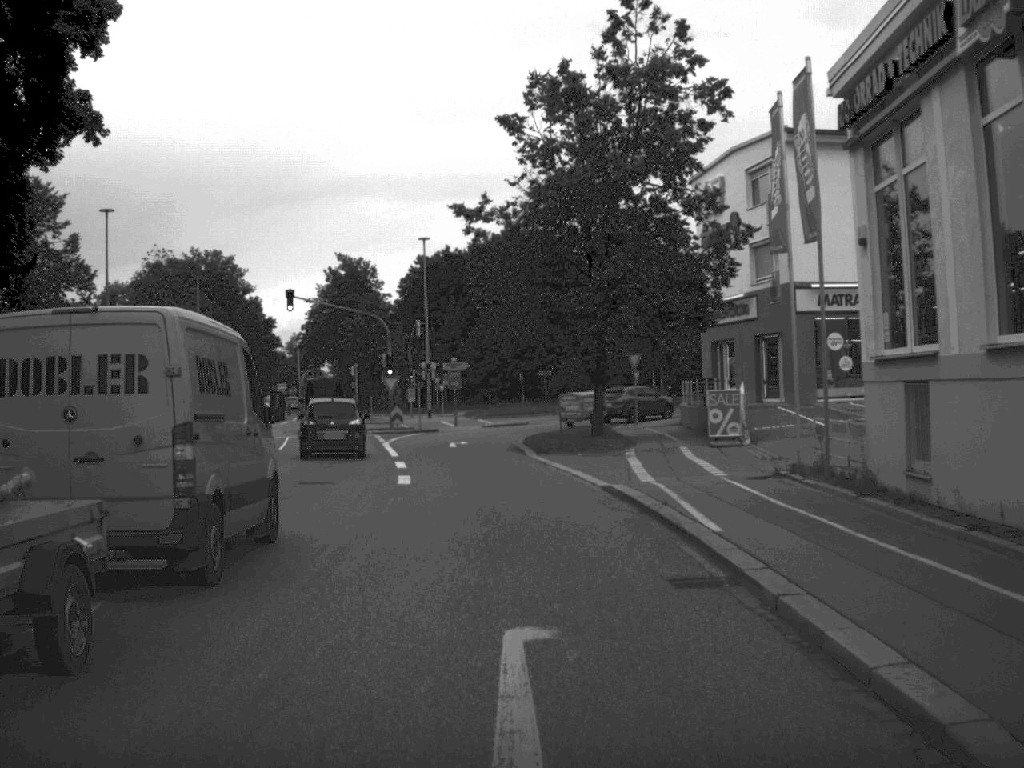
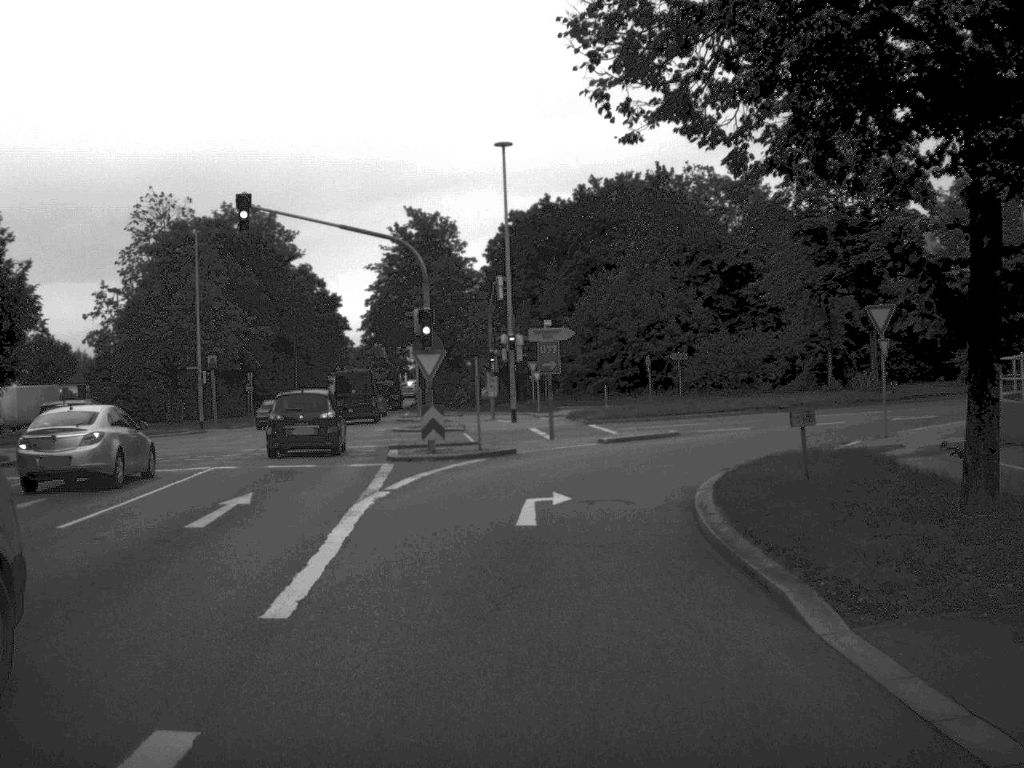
(-1.0, +26.0) m; -5°
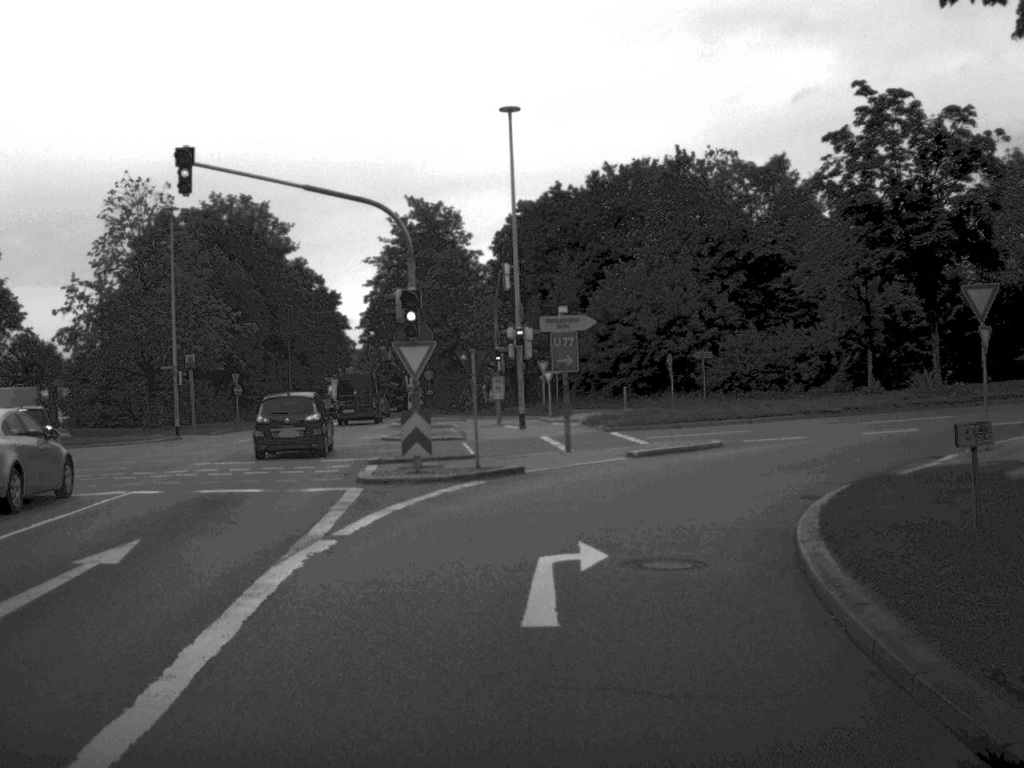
(0.0, +6.3) m; 0°
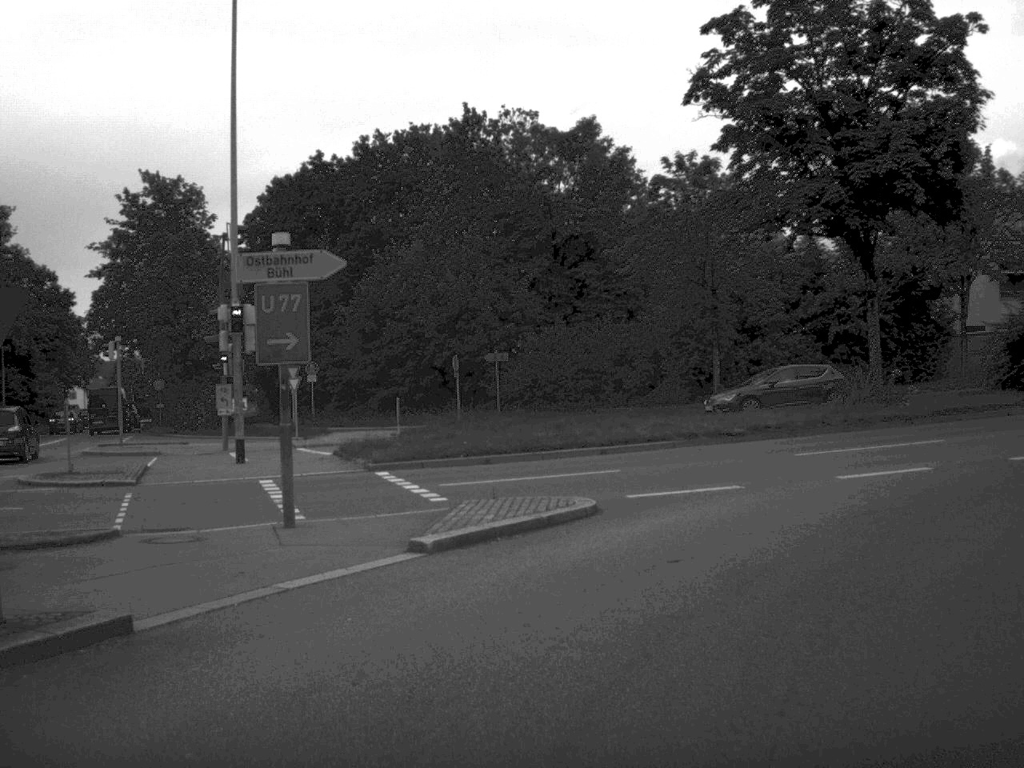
(+0.8, +14.3) m; +11°
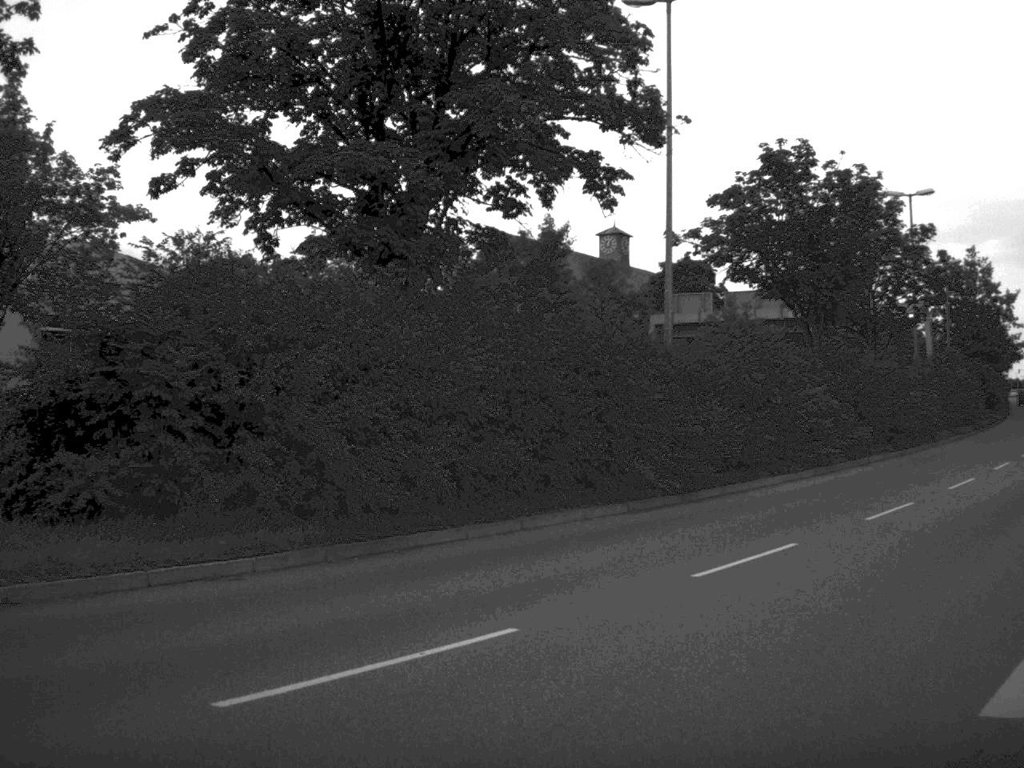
(+5.8, +16.7) m; +43°
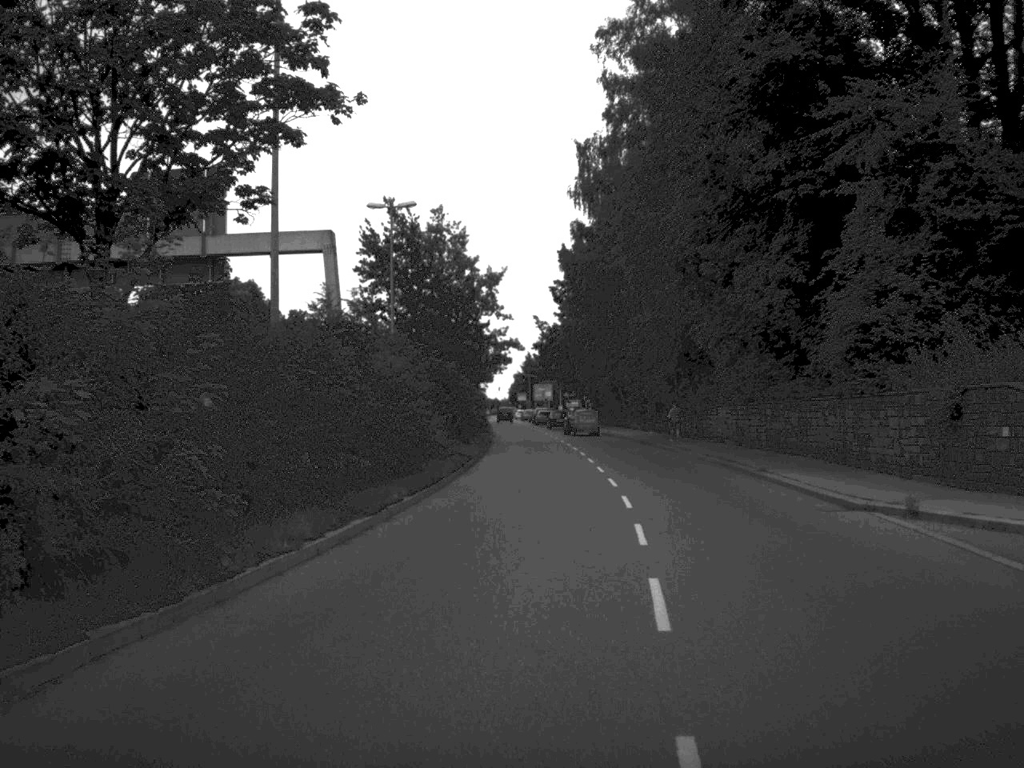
(+10.5, +29.6) m; +23°
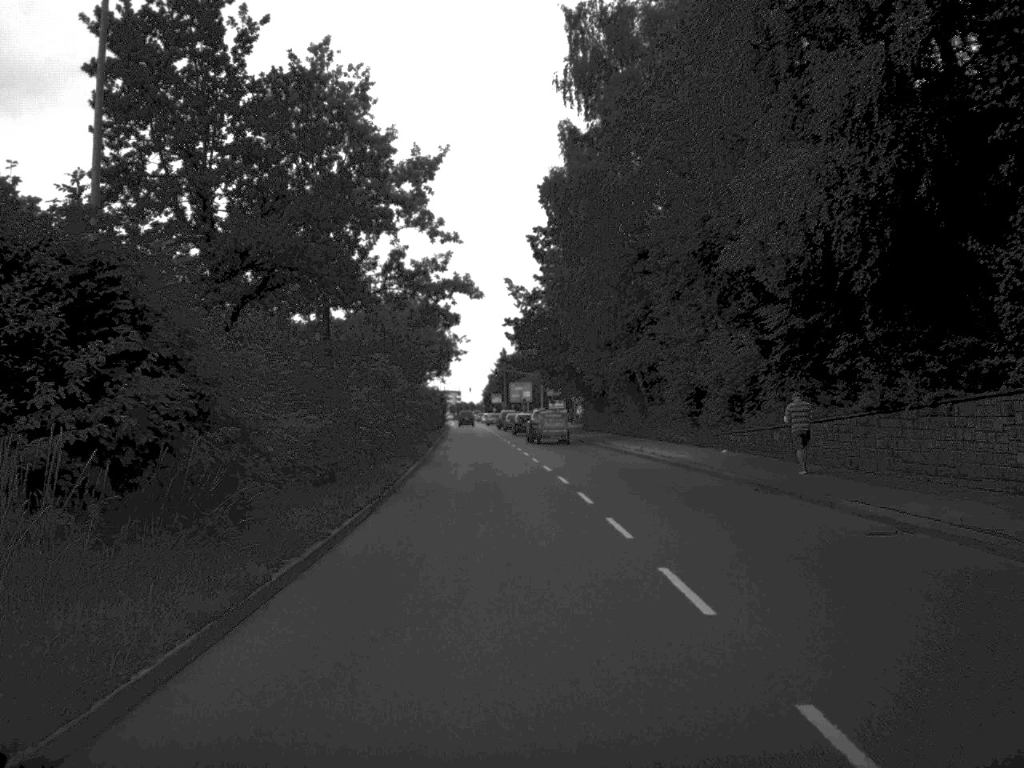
(+0.4, +35.0) m; +1°
